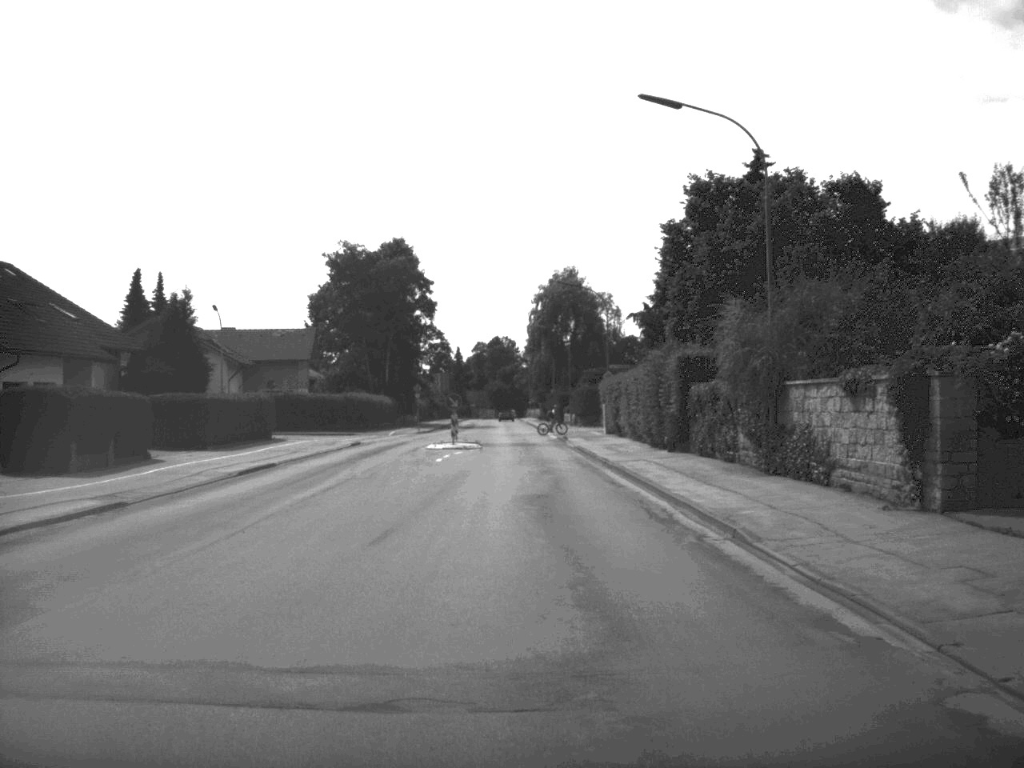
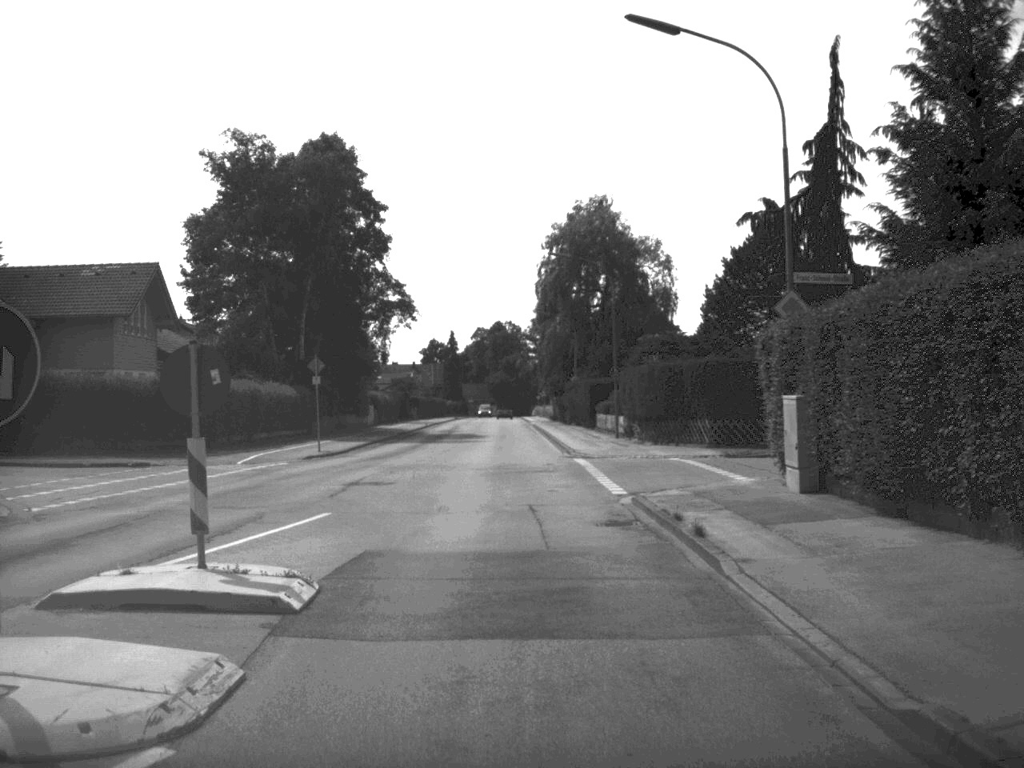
(0.0, +40.0) m; 0°
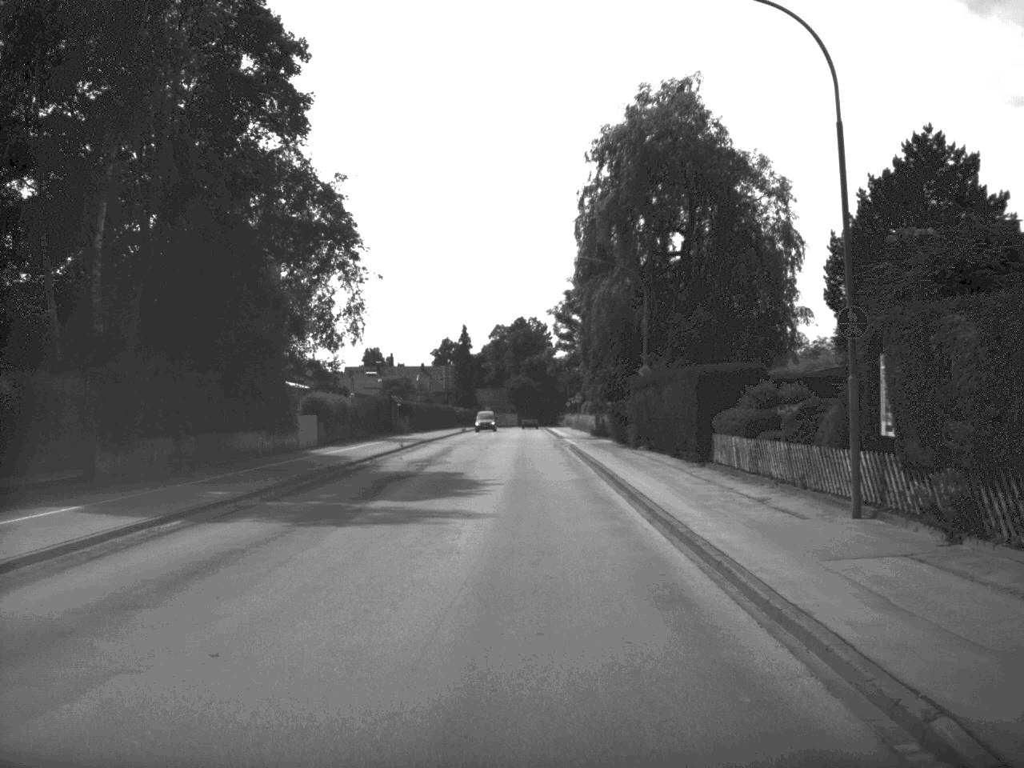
(-0.4, +31.9) m; -1°
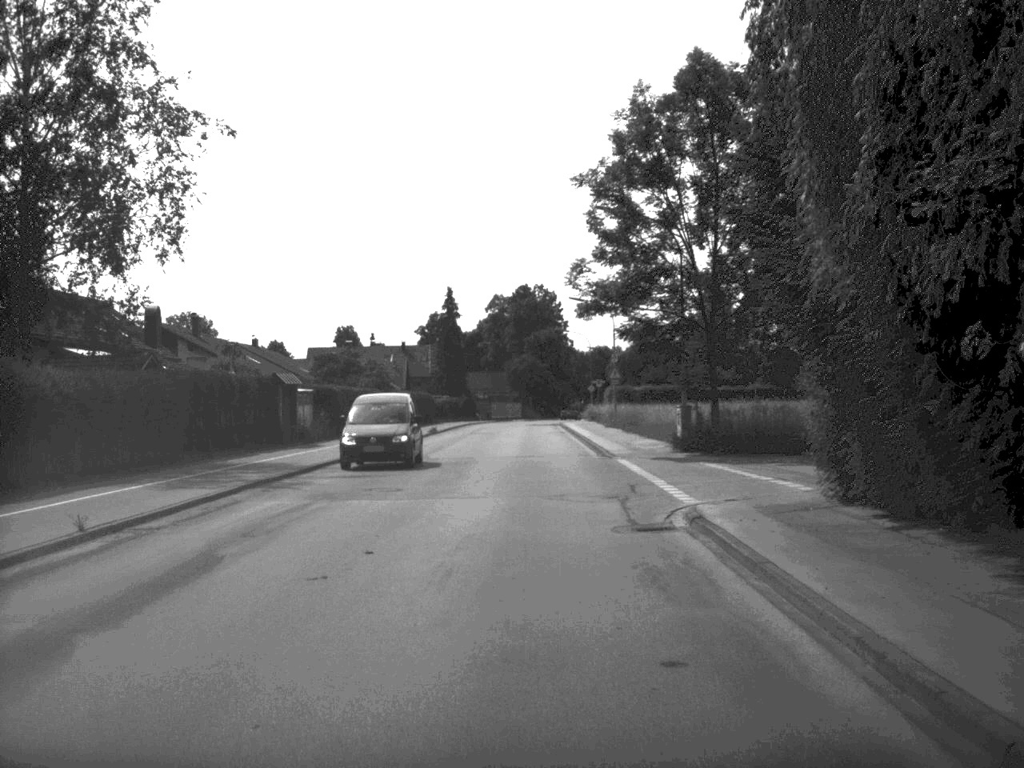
(0.0, +40.4) m; 0°
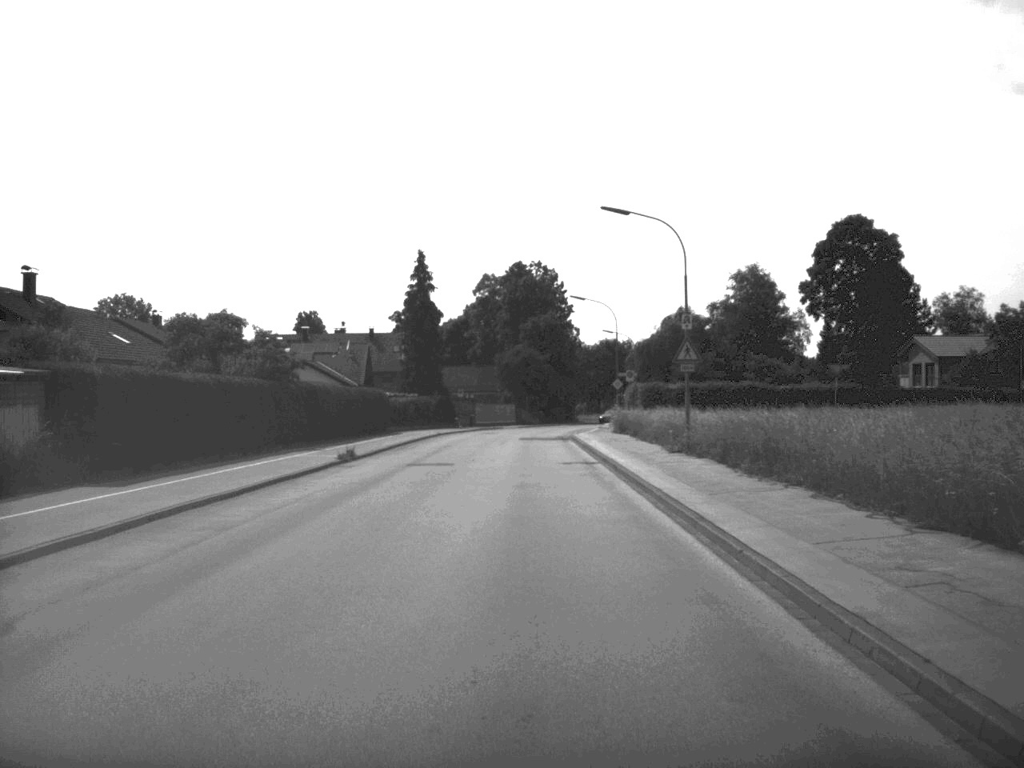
(+0.1, +31.7) m; 0°
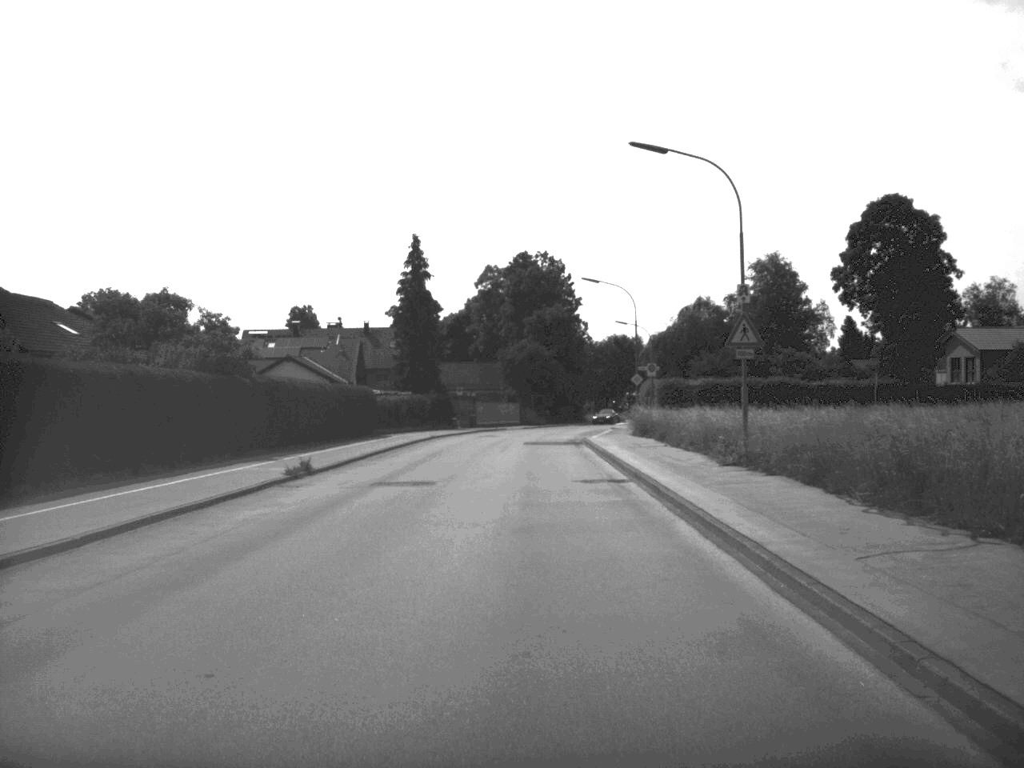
(0.0, +8.6) m; 0°
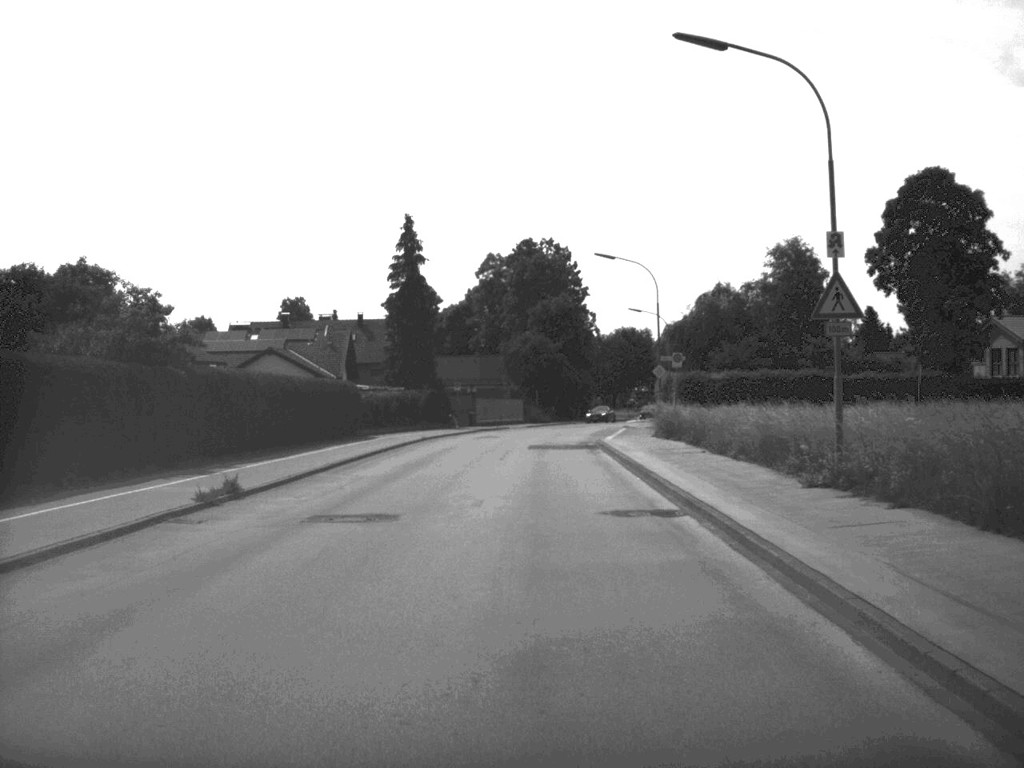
(0.0, +7.9) m; 0°
